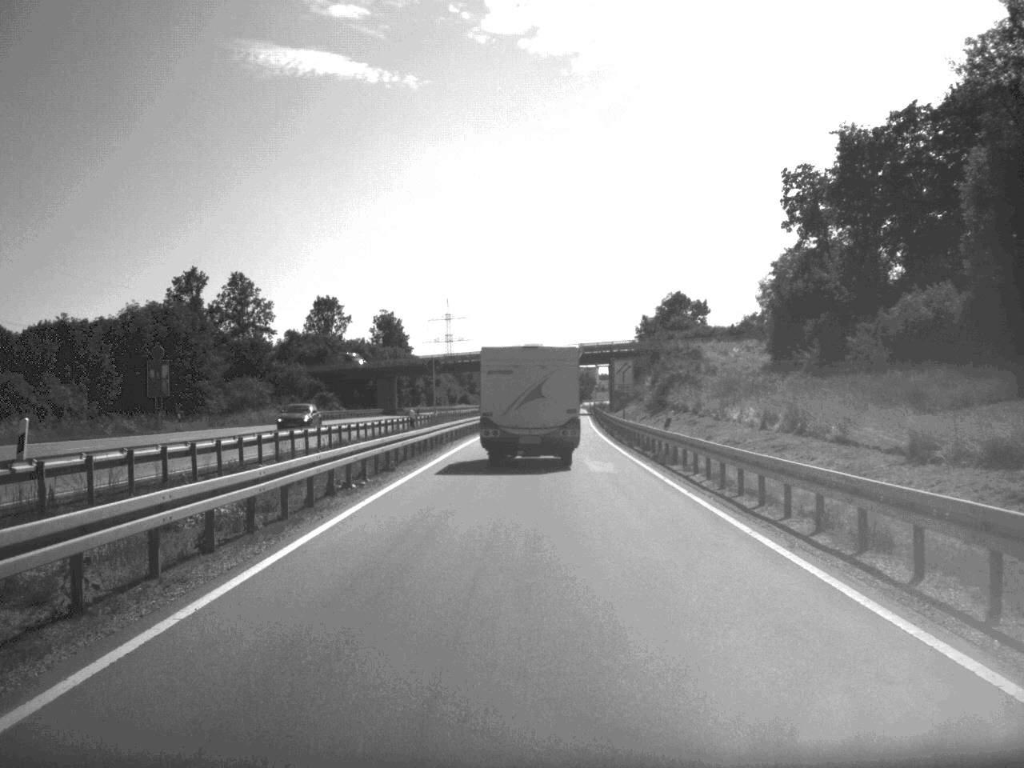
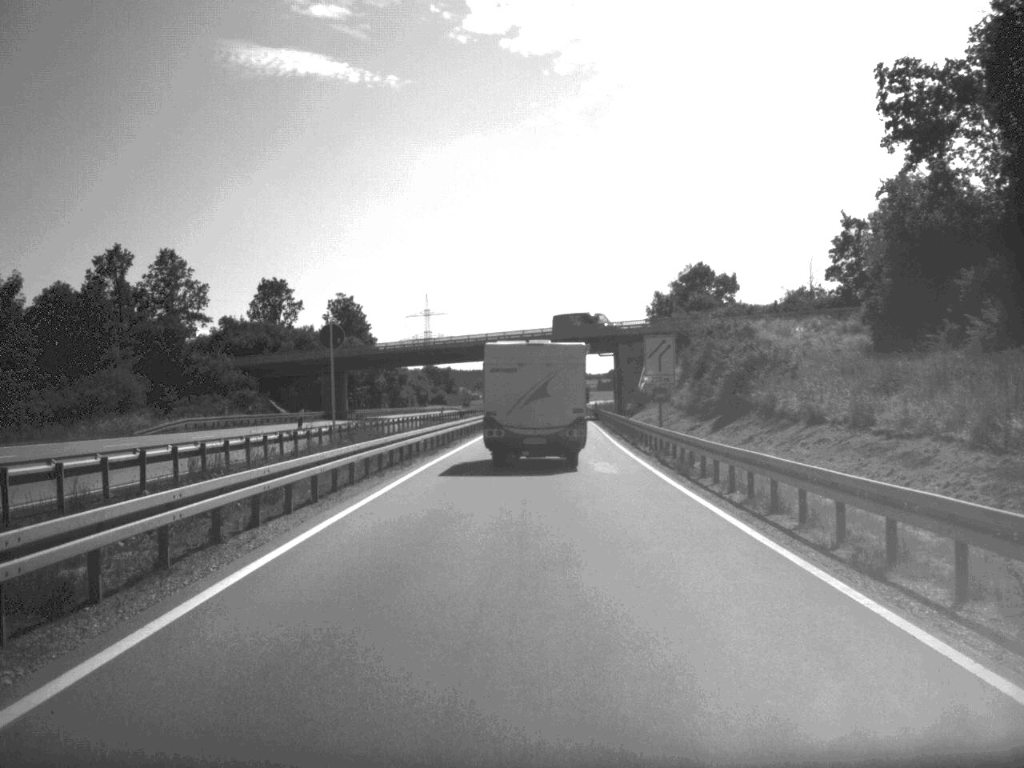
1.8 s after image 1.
(+0.2, +31.0) m; +1°
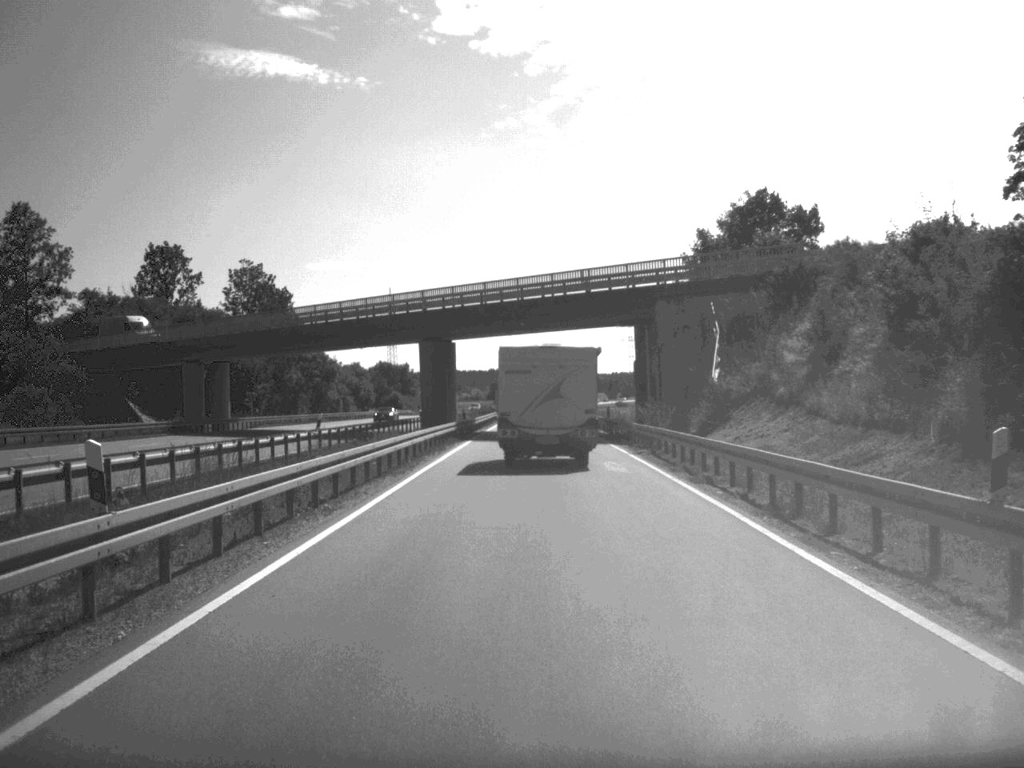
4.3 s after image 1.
(+0.3, +42.2) m; +1°
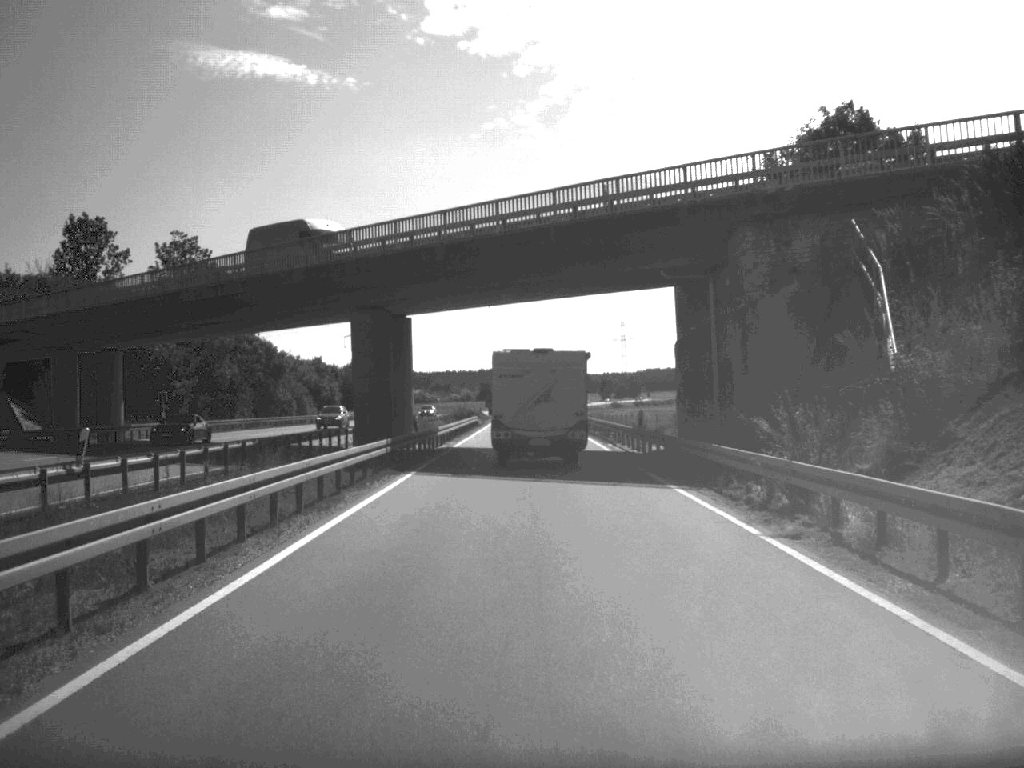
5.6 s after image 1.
(+0.1, +22.0) m; 0°
